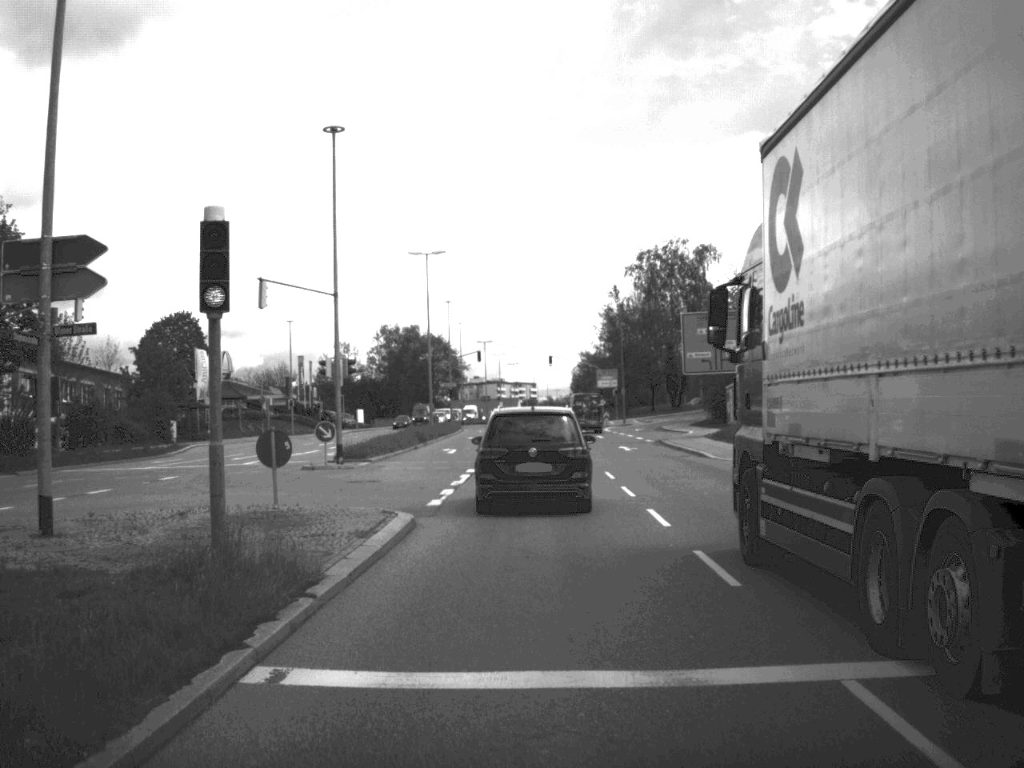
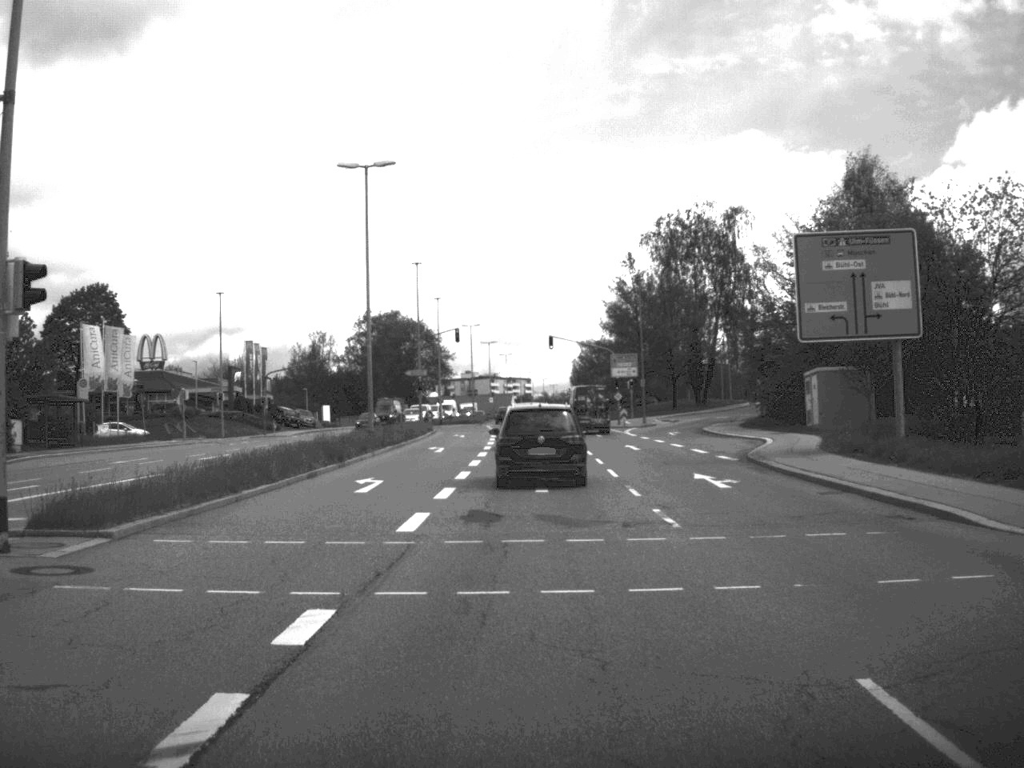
(0.0, +24.7) m; 0°
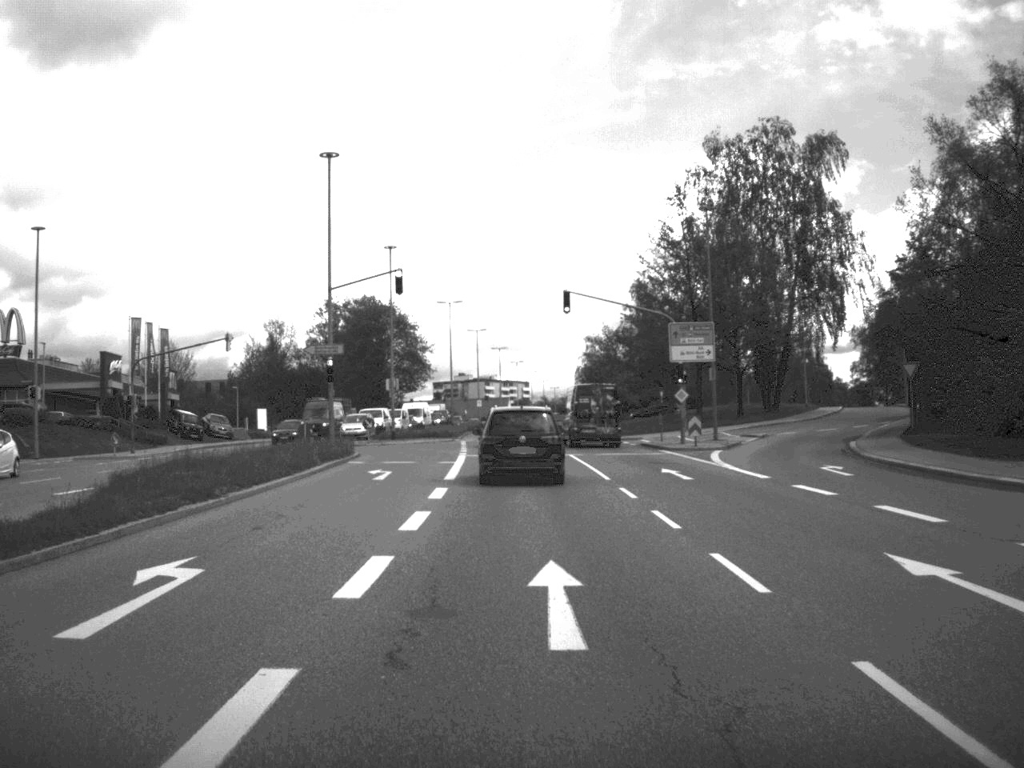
(-0.1, +35.1) m; 0°
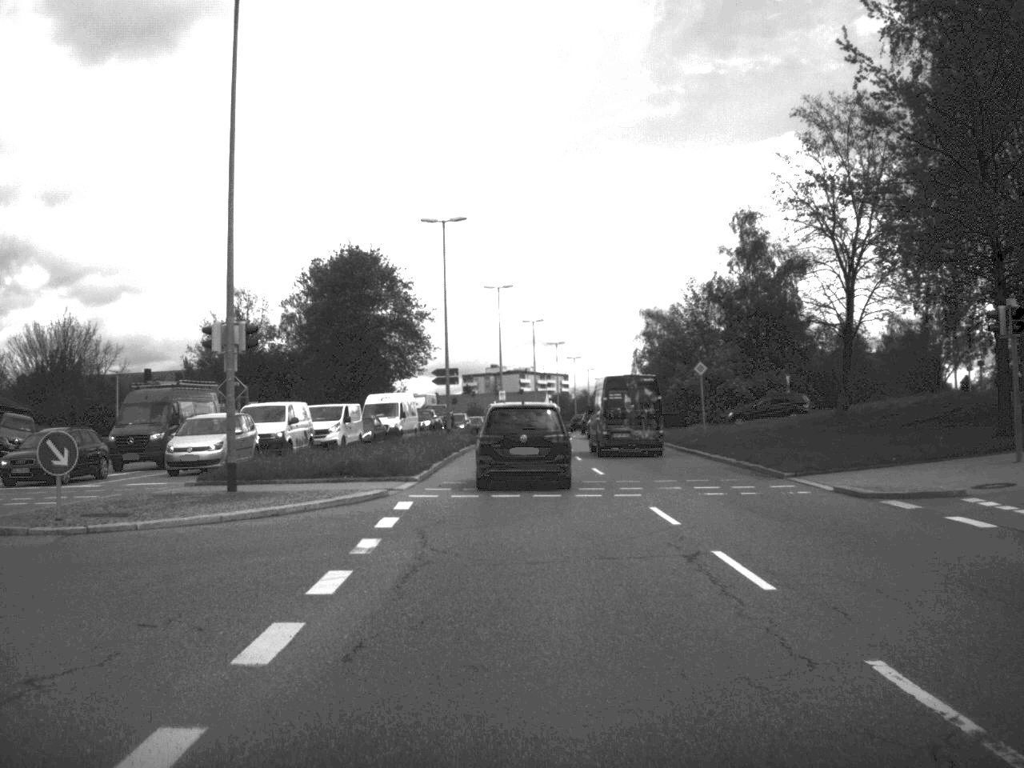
(-0.6, +42.5) m; -2°
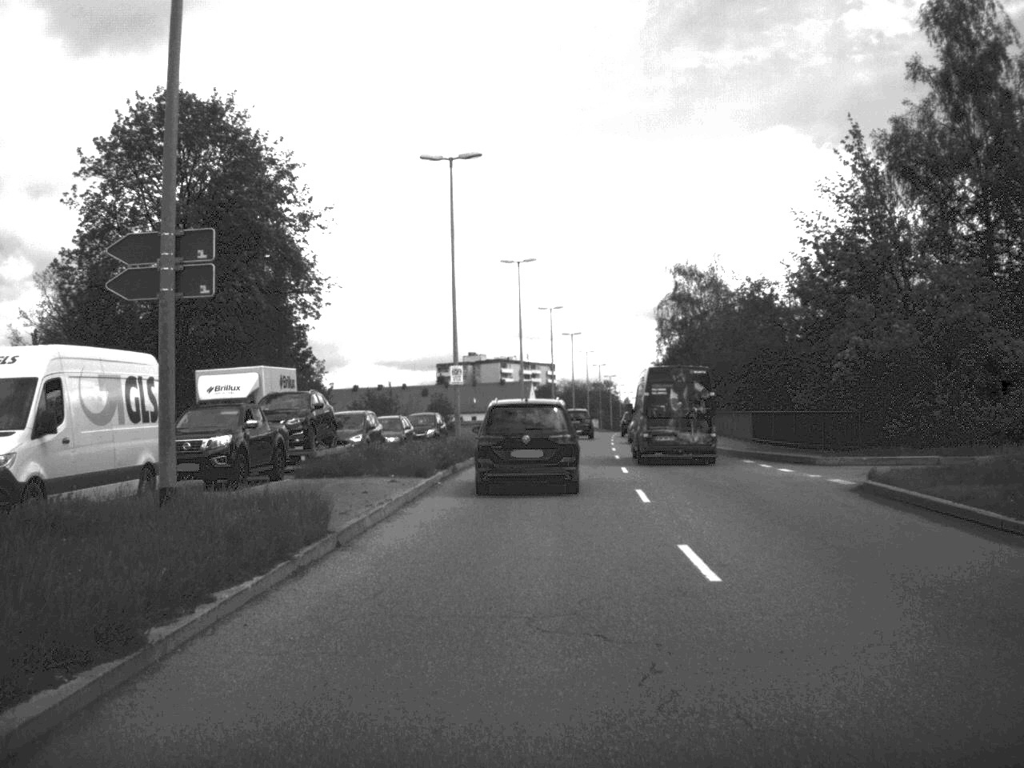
(0.0, +44.6) m; +1°
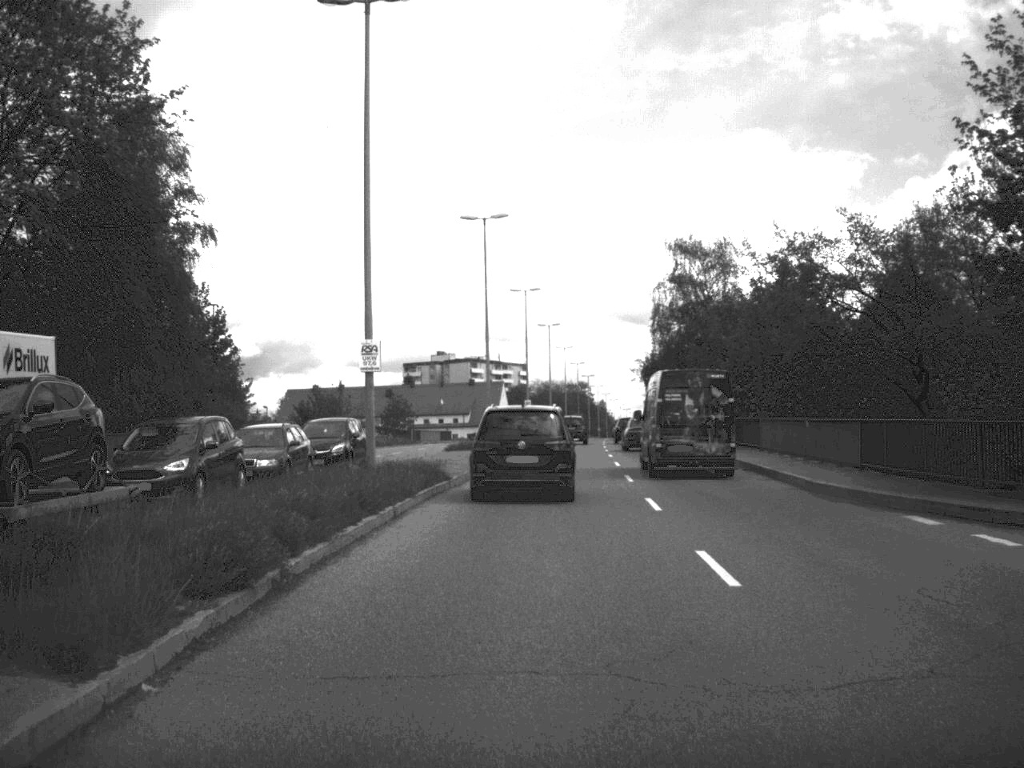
(+0.2, +17.7) m; +1°
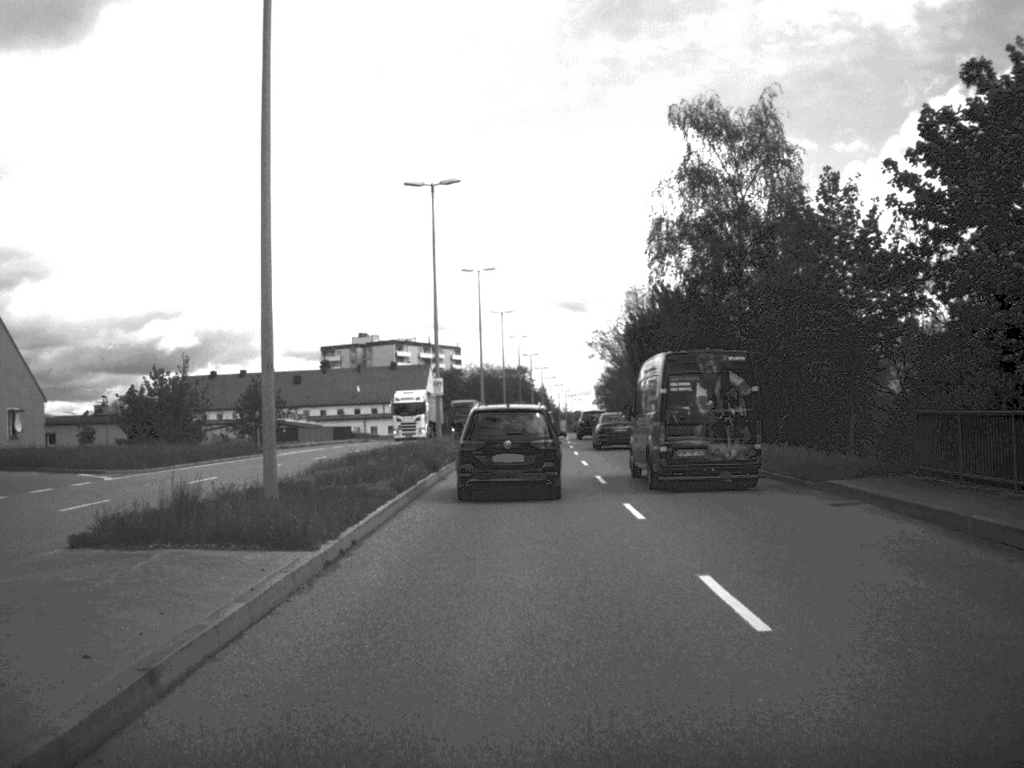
(+0.9, +37.6) m; +3°
